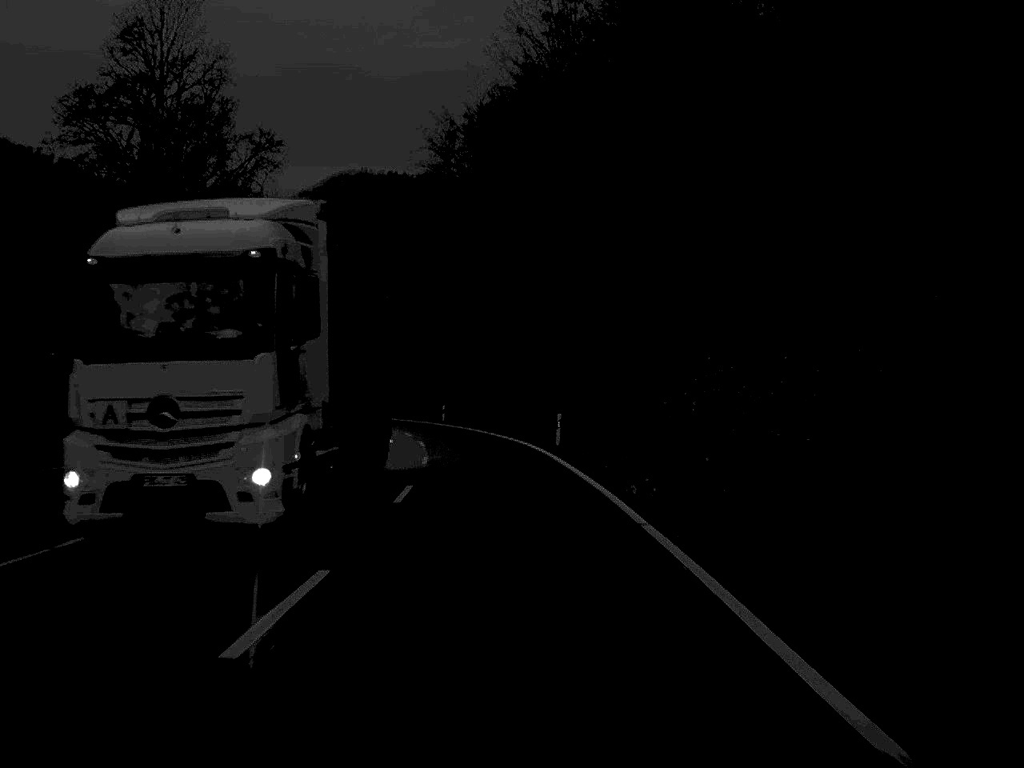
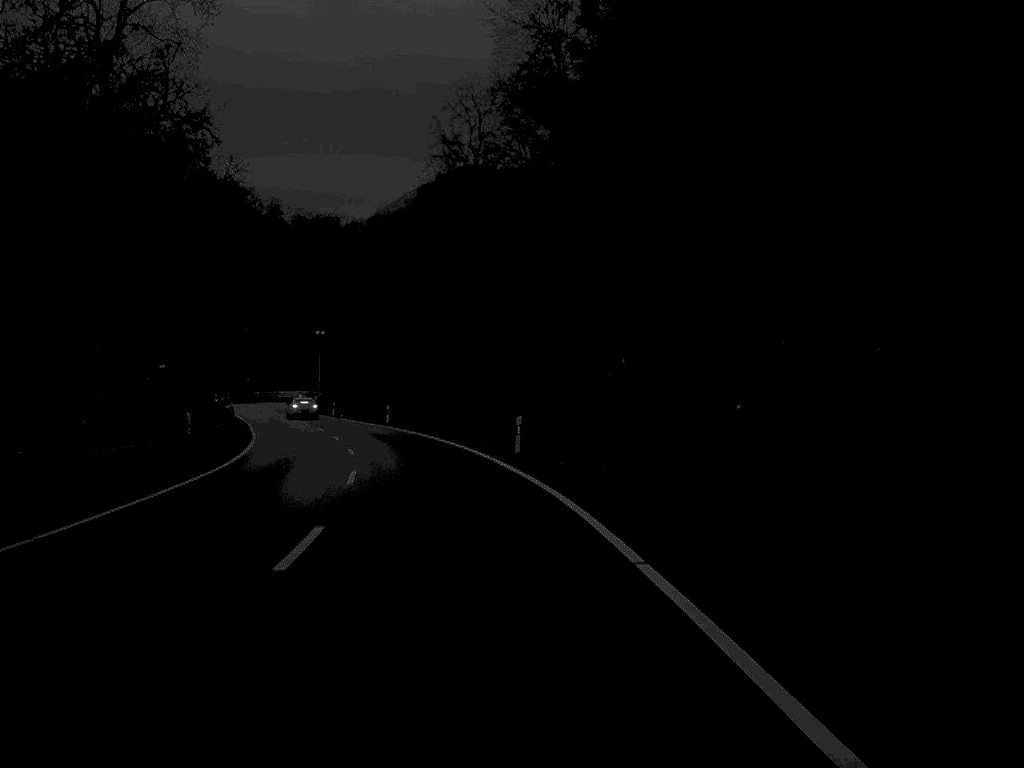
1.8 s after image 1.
(-1.6, +43.8) m; -6°
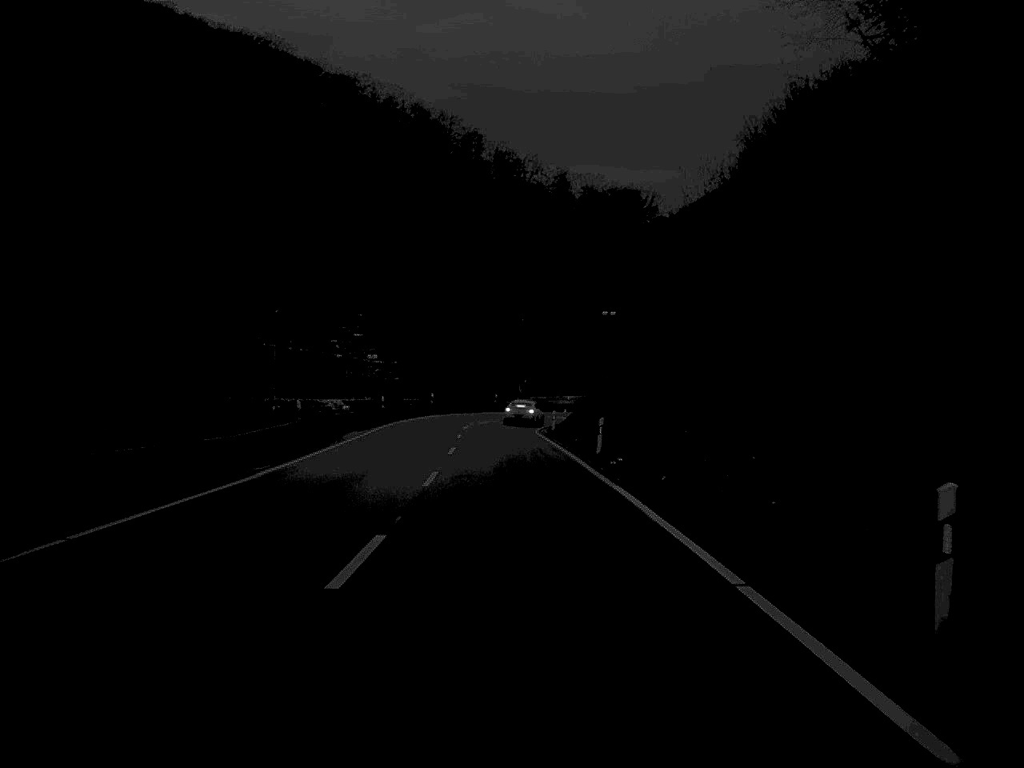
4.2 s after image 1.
(-8.0, +60.9) m; -13°
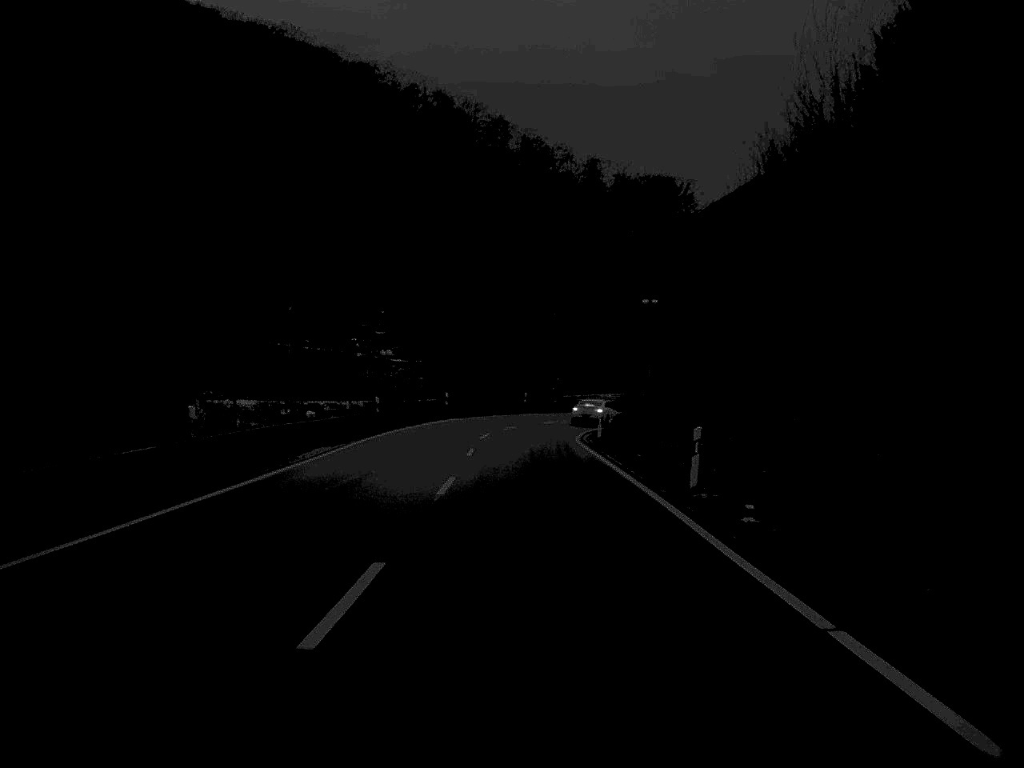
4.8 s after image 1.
(-0.2, +14.6) m; -1°
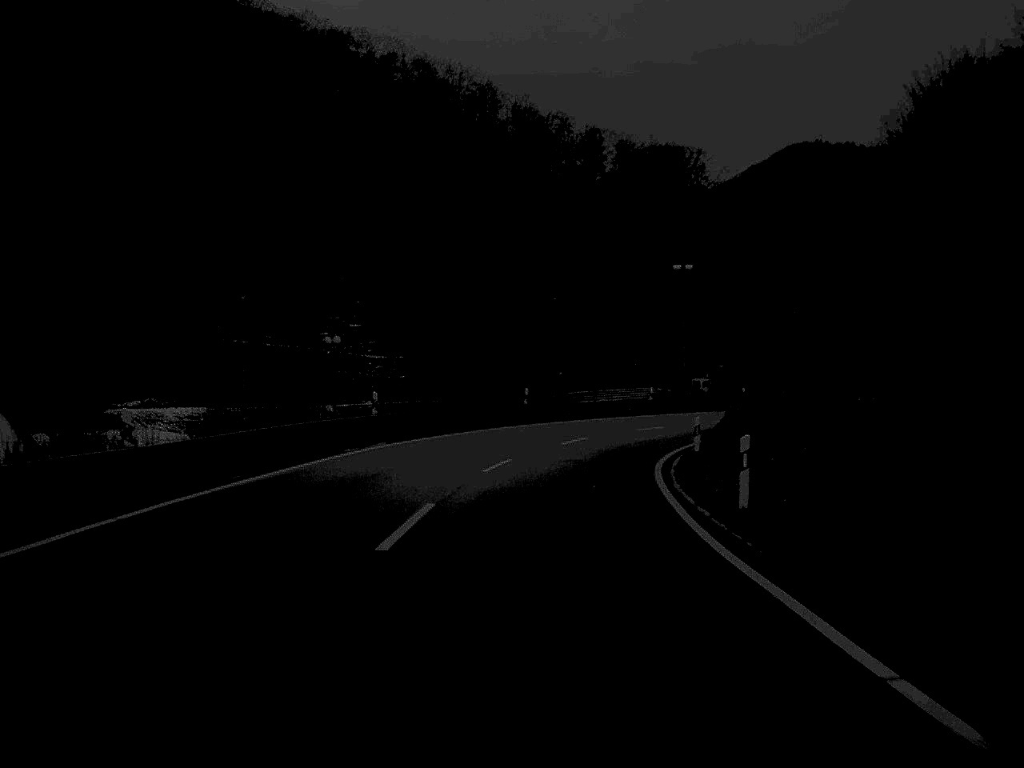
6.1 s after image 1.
(-0.1, +31.2) m; 0°
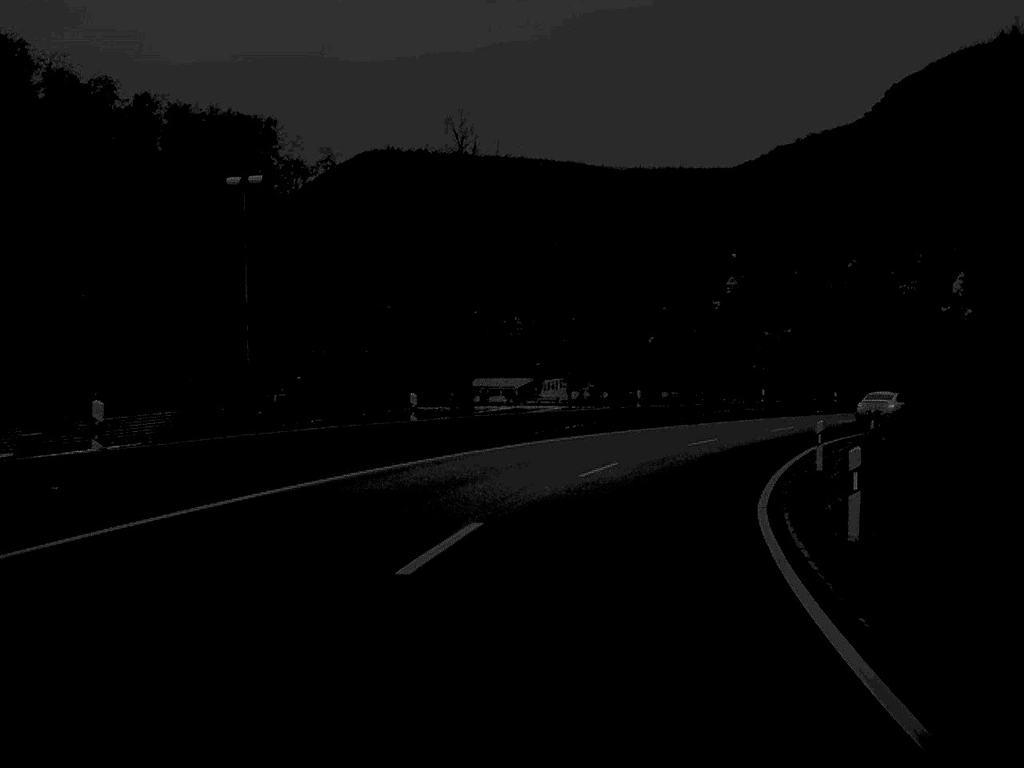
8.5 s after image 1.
(+6.1, +48.0) m; +20°
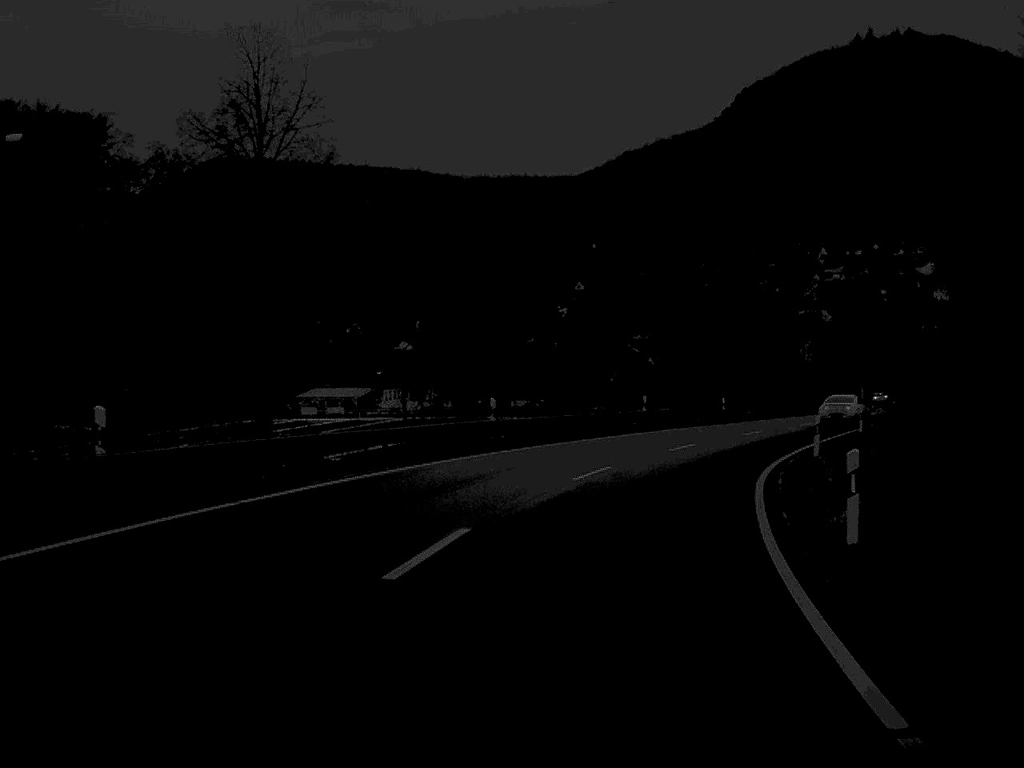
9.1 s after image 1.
(+0.7, +11.8) m; +7°
